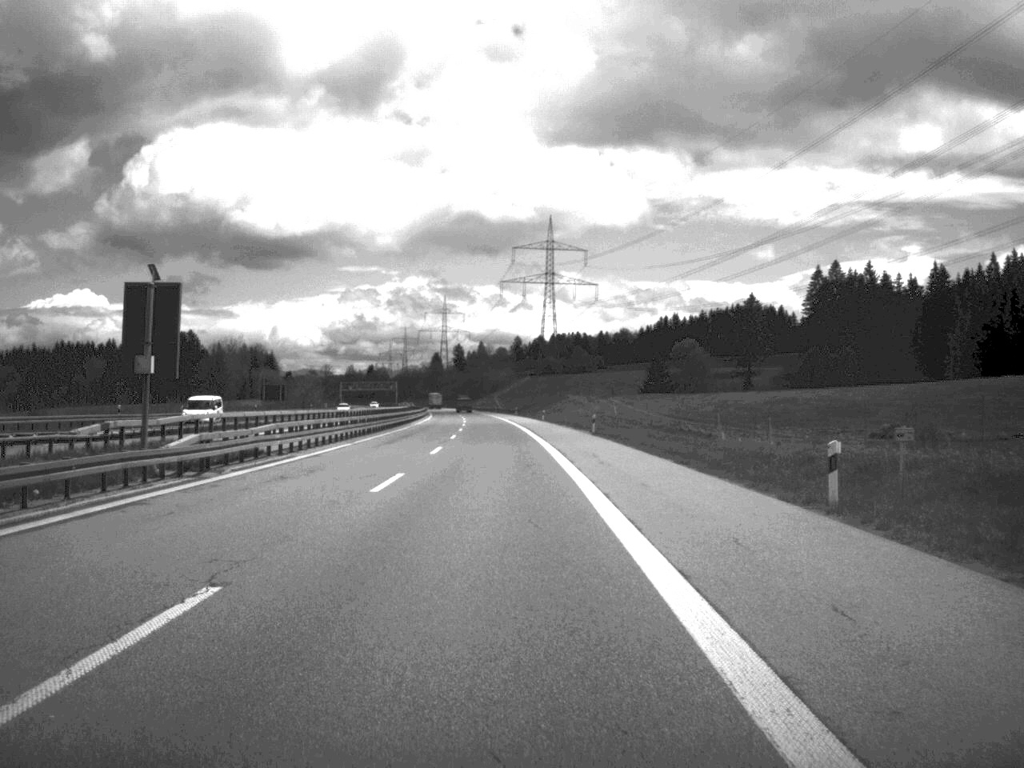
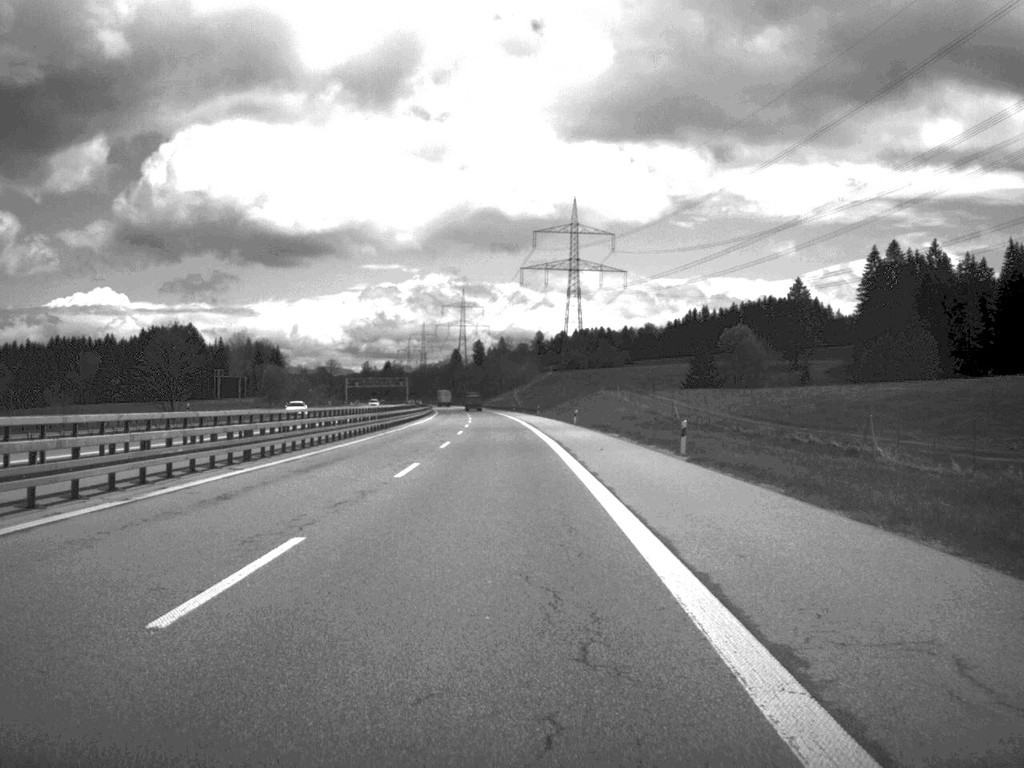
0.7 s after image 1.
(-0.3, +31.8) m; -1°
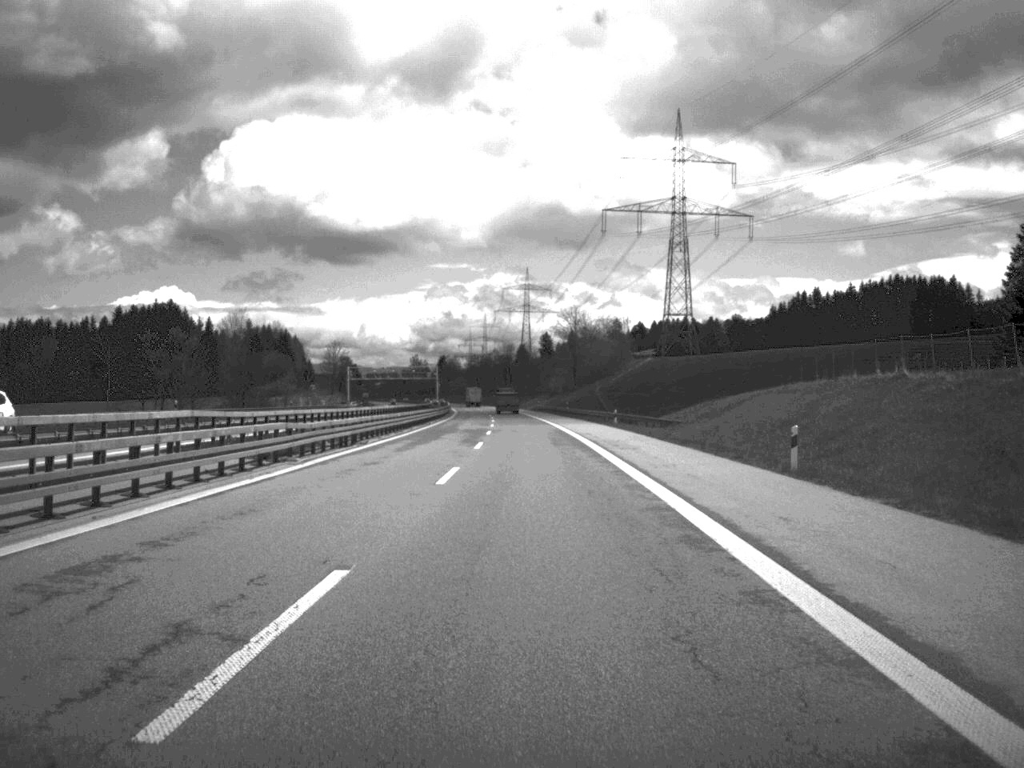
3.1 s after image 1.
(-3.2, +108.3) m; -3°
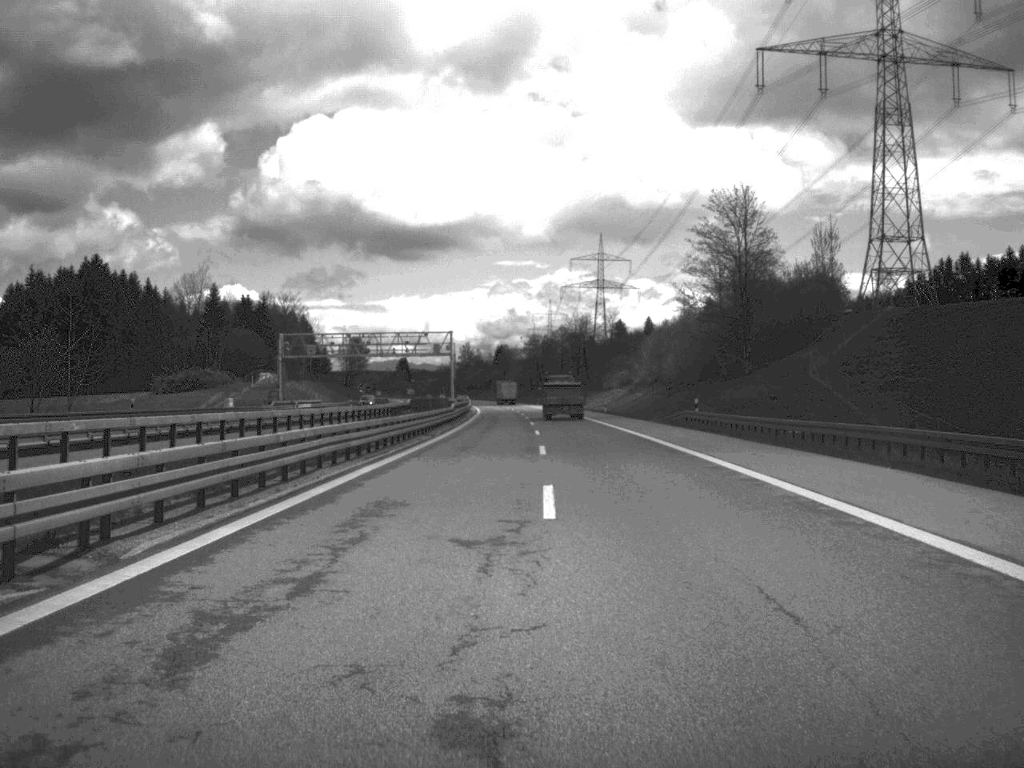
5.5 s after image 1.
(-3.3, +113.6) m; -3°
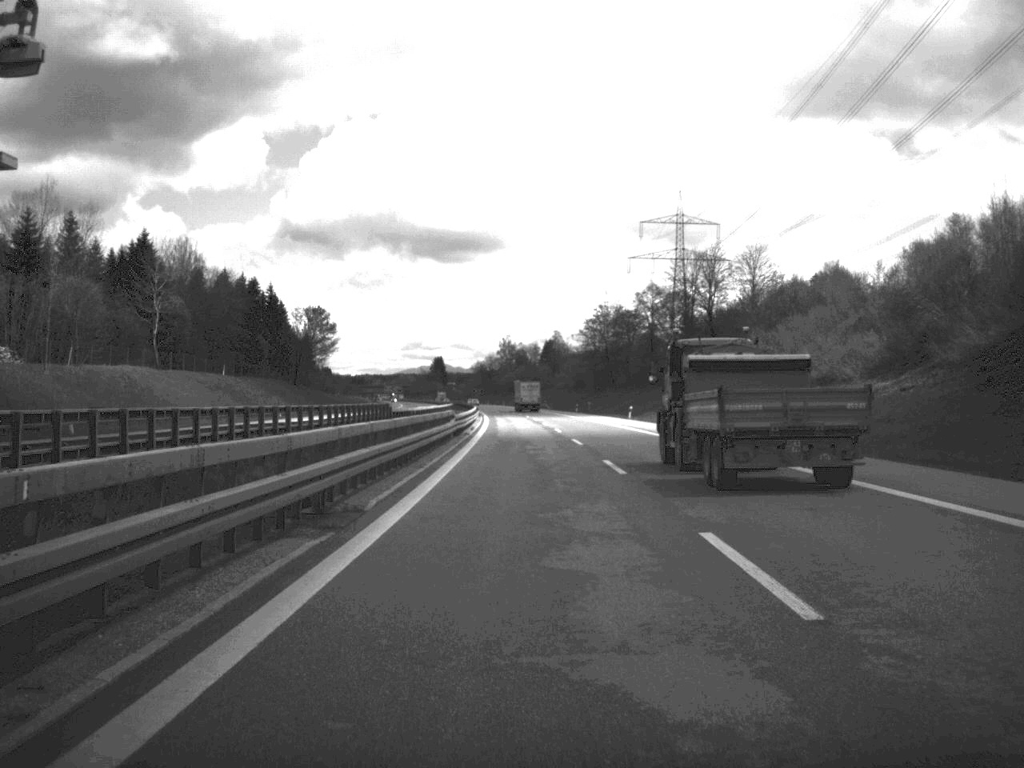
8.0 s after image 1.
(-2.5, +112.6) m; -2°
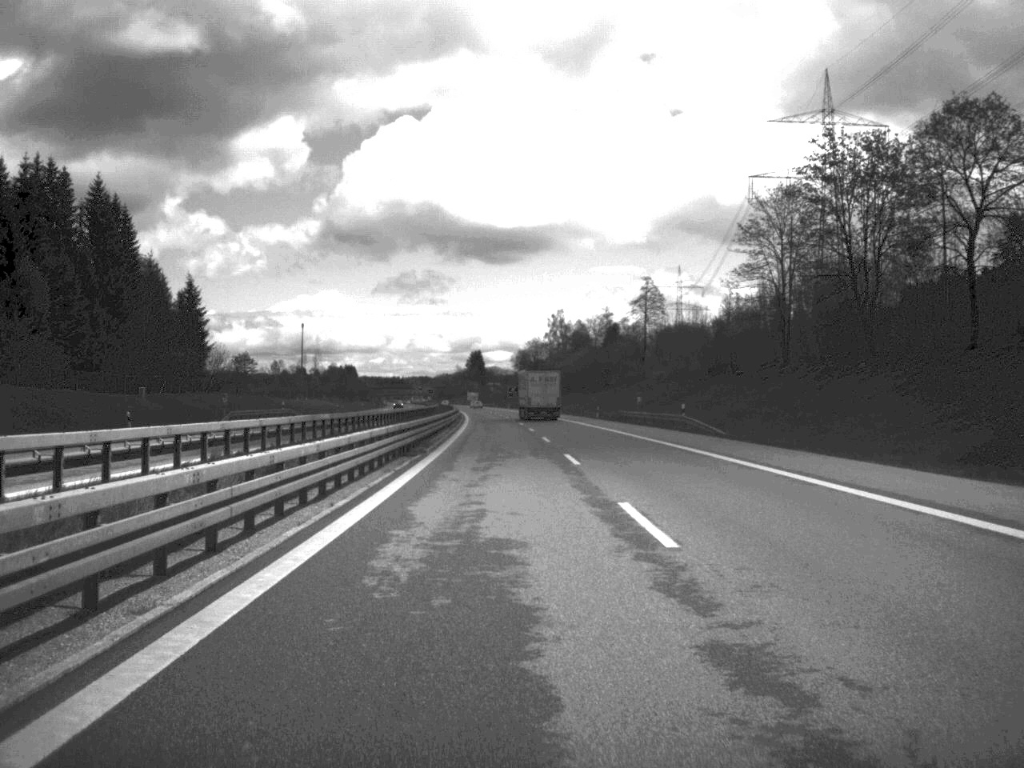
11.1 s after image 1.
(-2.6, +136.3) m; -3°
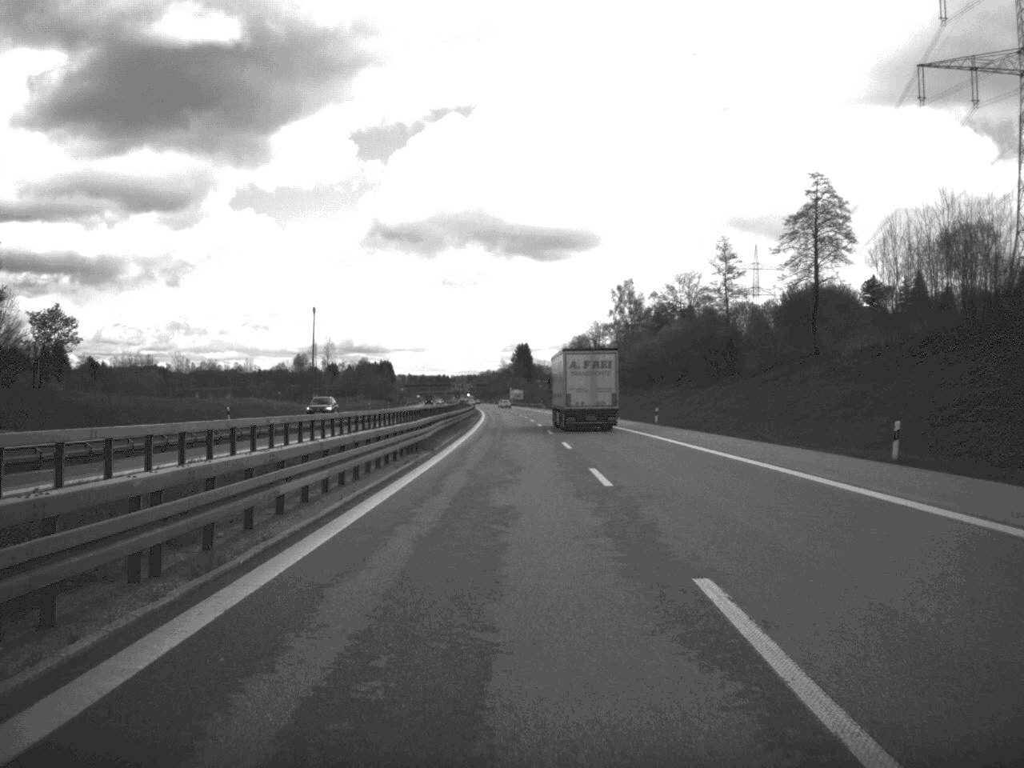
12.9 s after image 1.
(-1.6, +78.9) m; -2°
